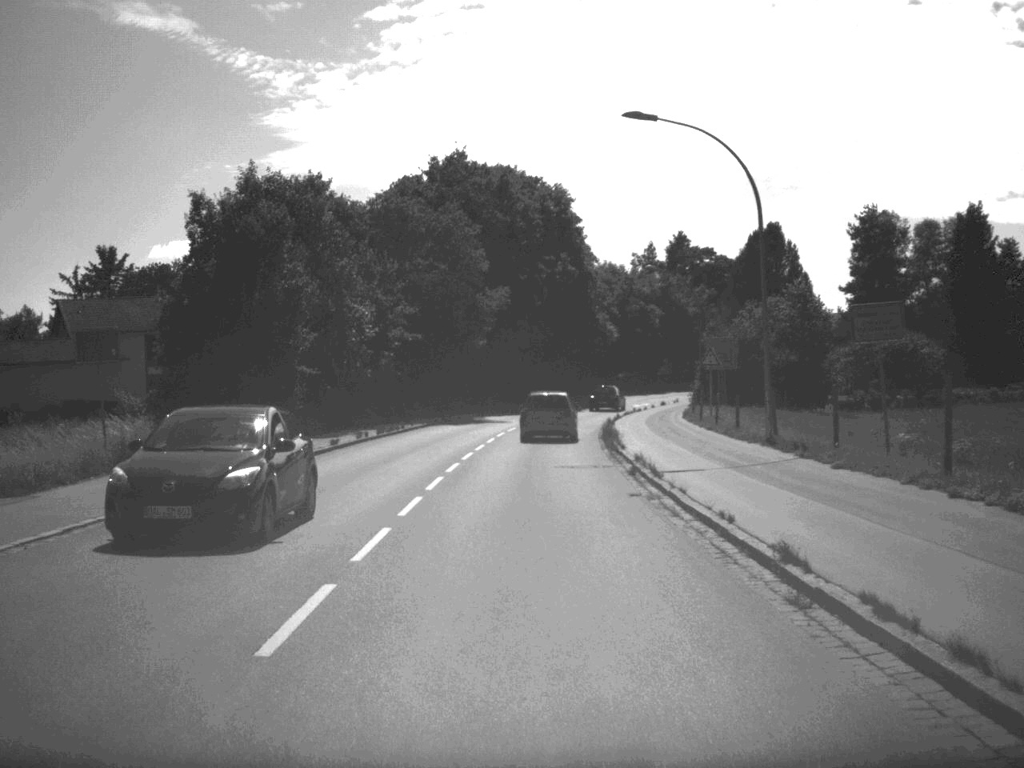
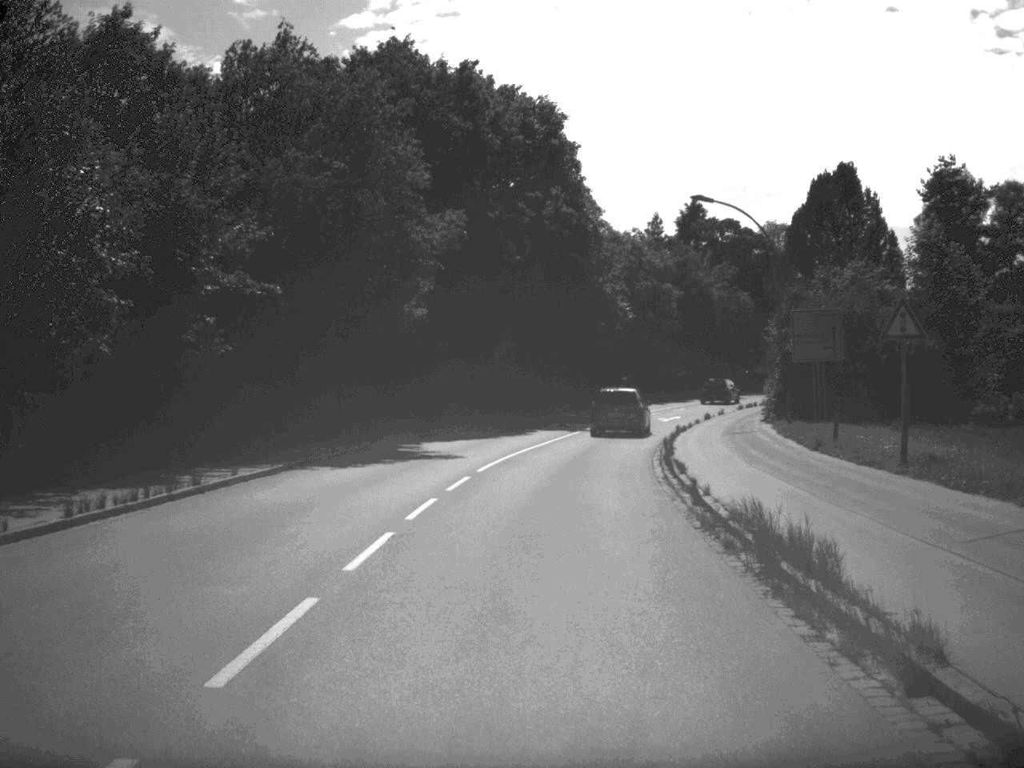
(+0.1, +27.3) m; +1°
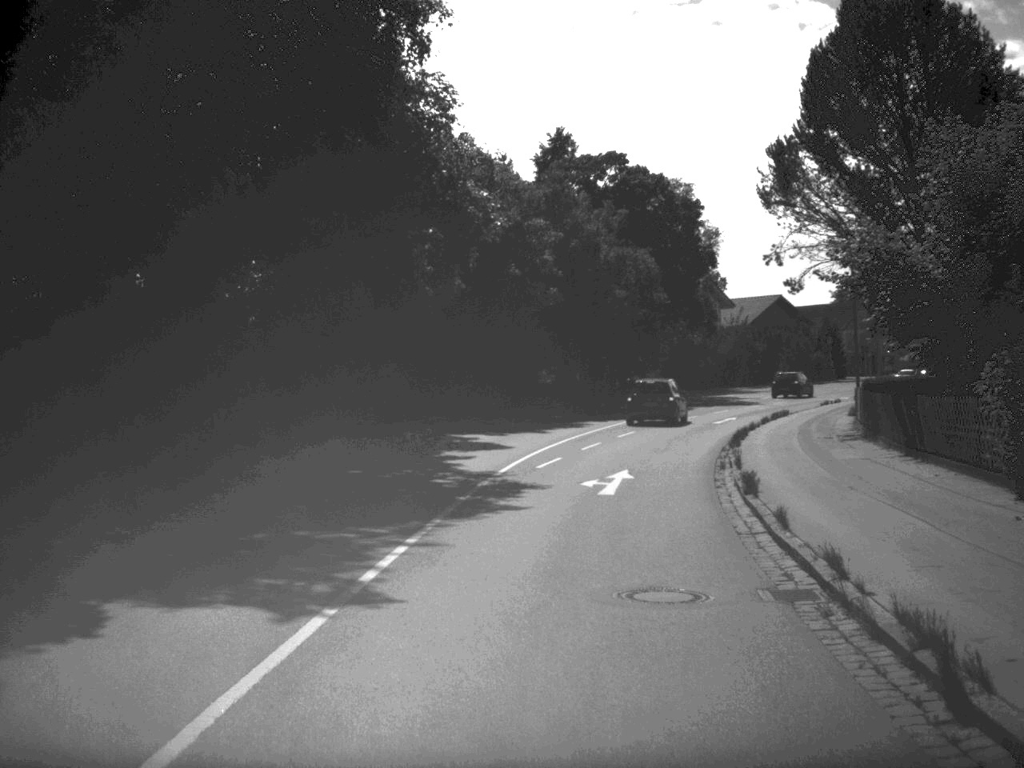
(+1.8, +34.8) m; +8°
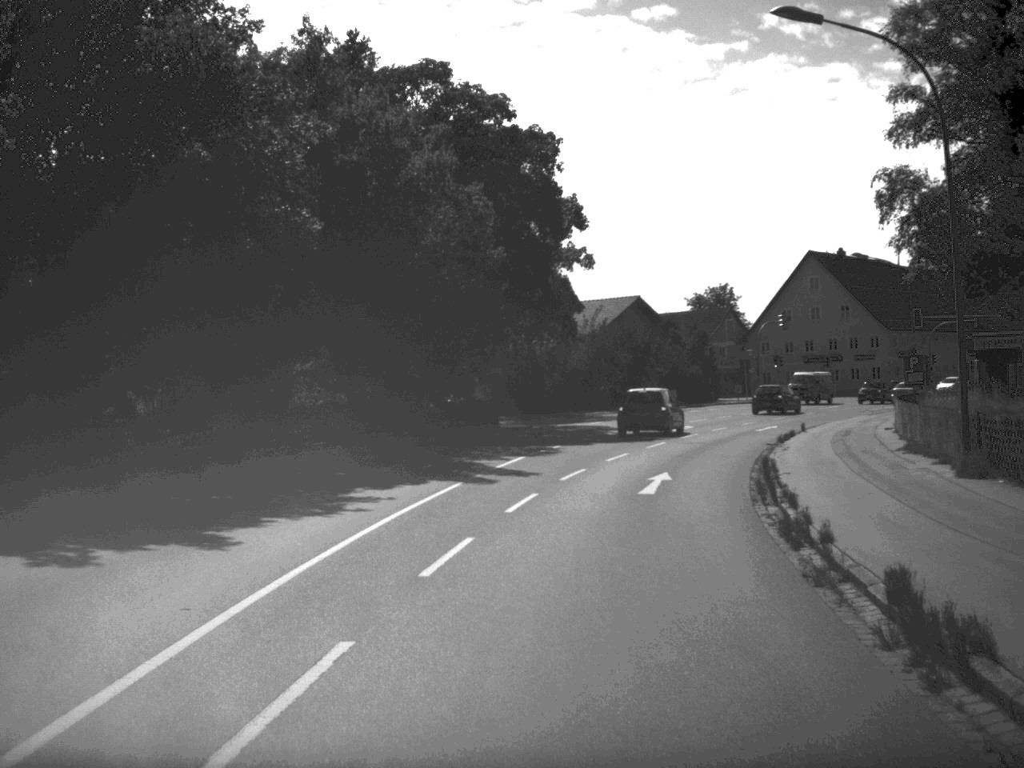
(+1.6, +24.2) m; +8°
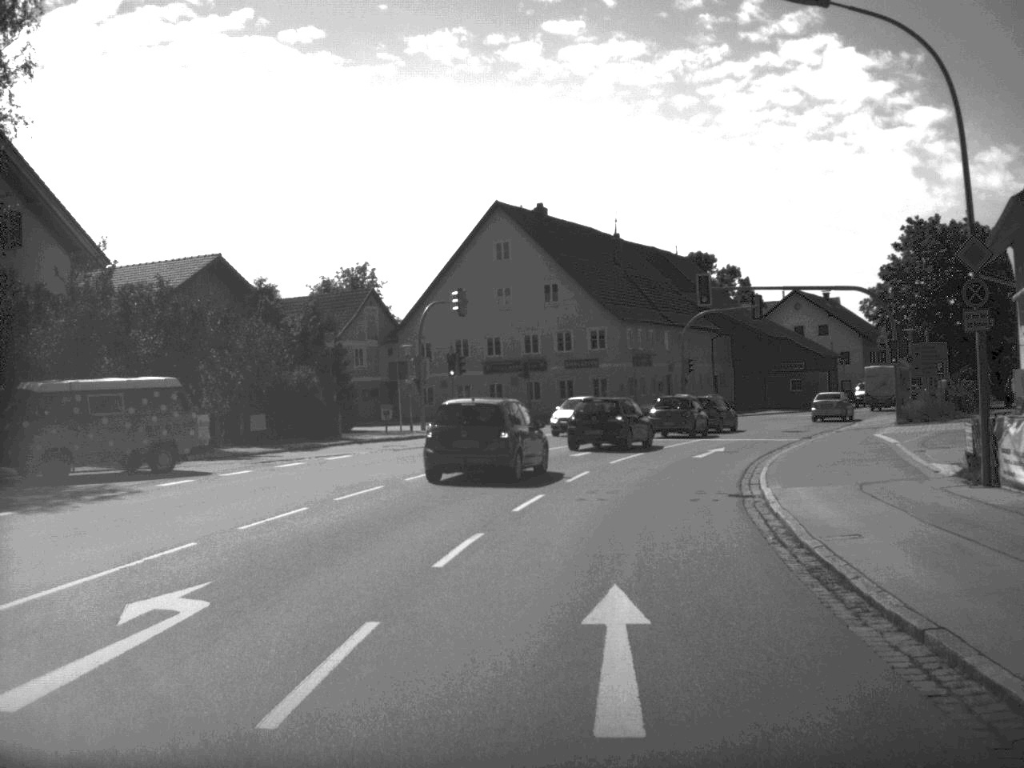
(+5.7, +39.5) m; +16°
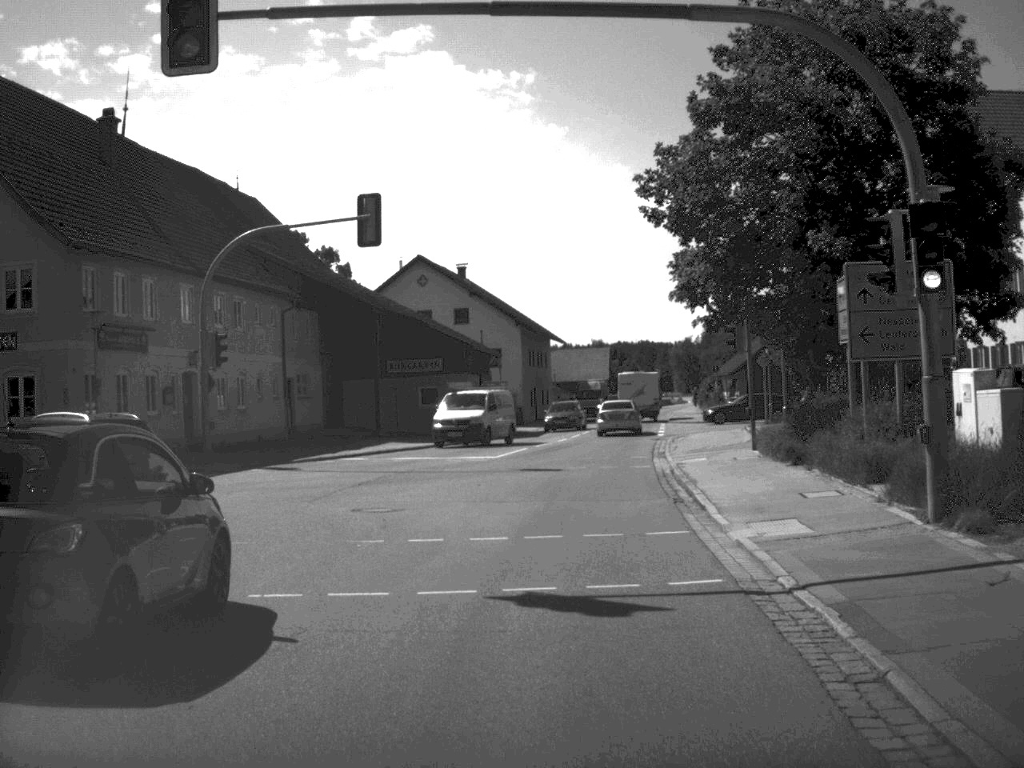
(+6.3, +38.9) m; +18°
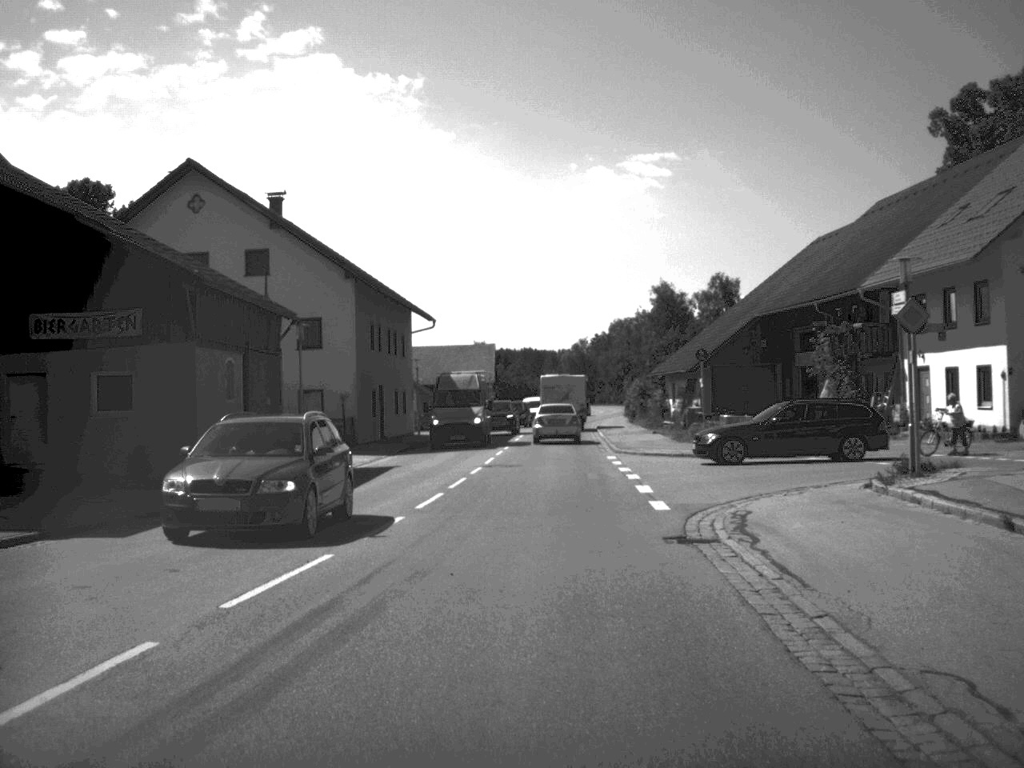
(+1.4, +31.7) m; +5°
